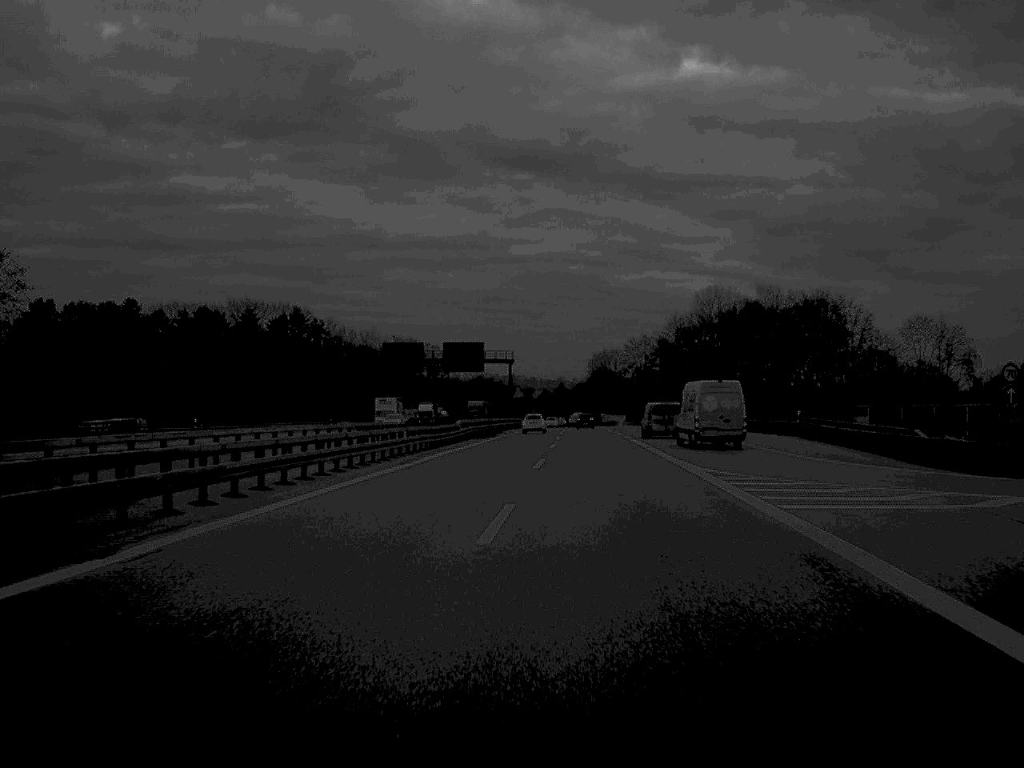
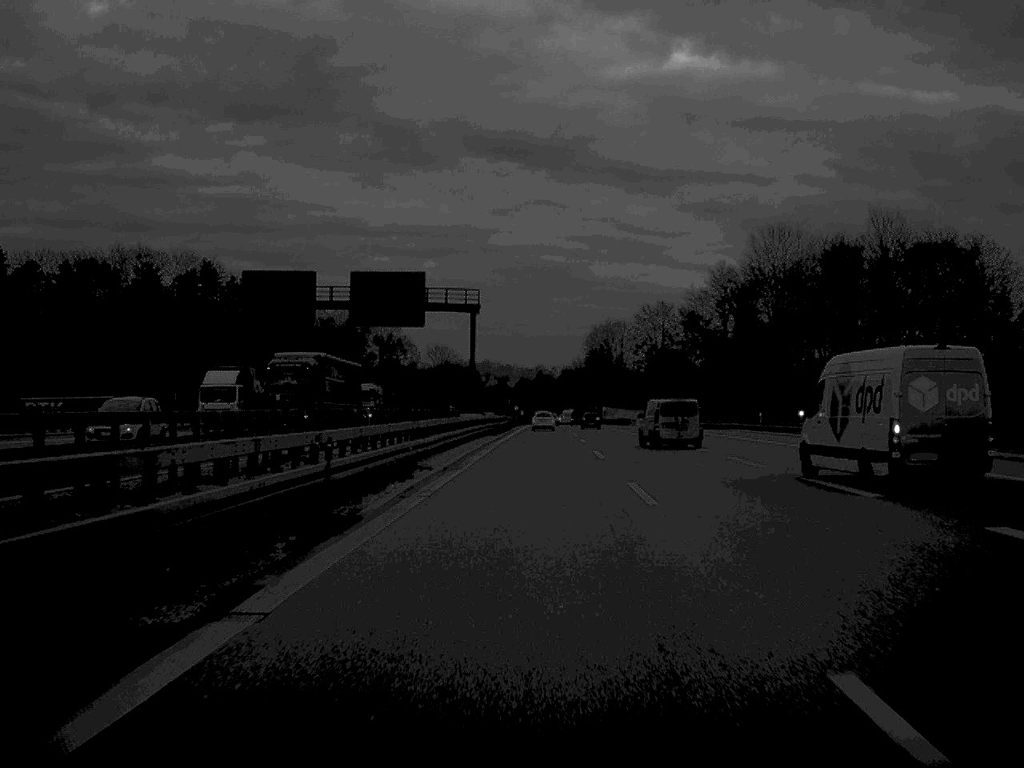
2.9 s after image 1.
(+0.1, +70.1) m; +1°
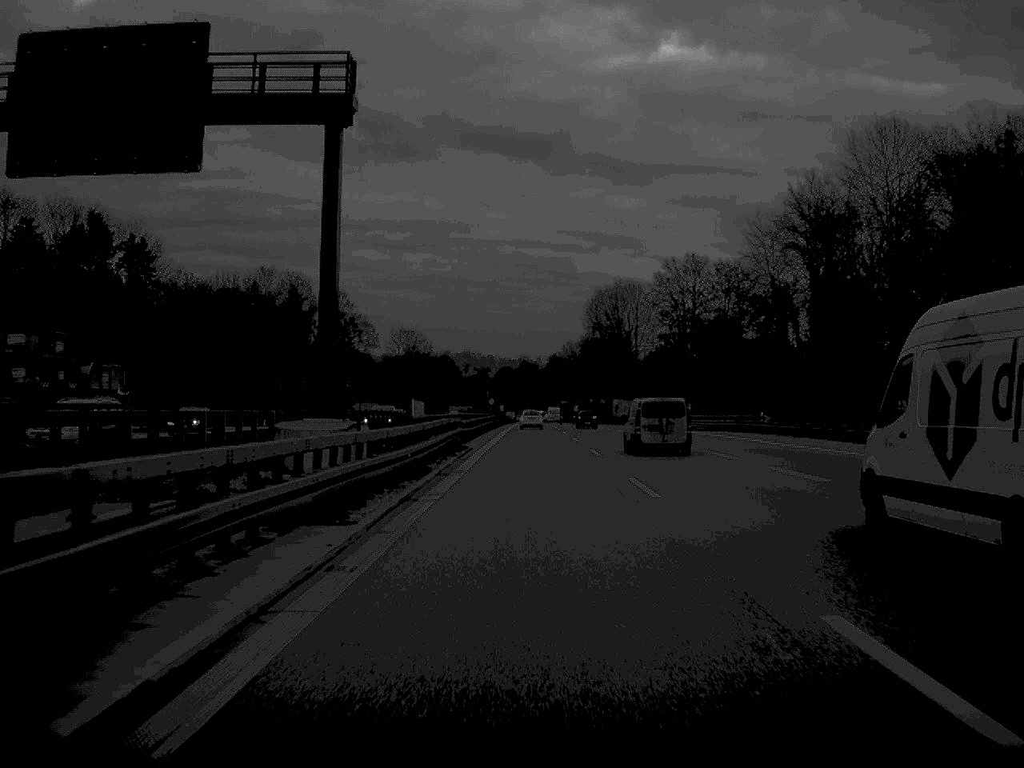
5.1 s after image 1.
(+0.4, +54.4) m; +1°
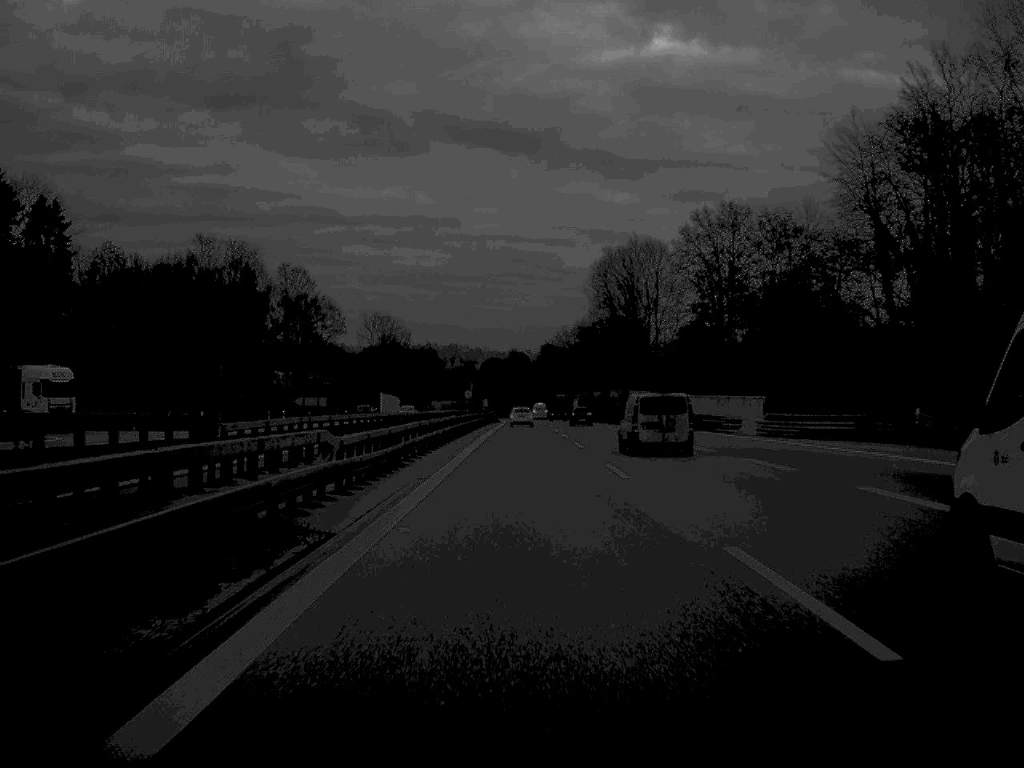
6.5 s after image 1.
(+0.2, +33.8) m; 0°
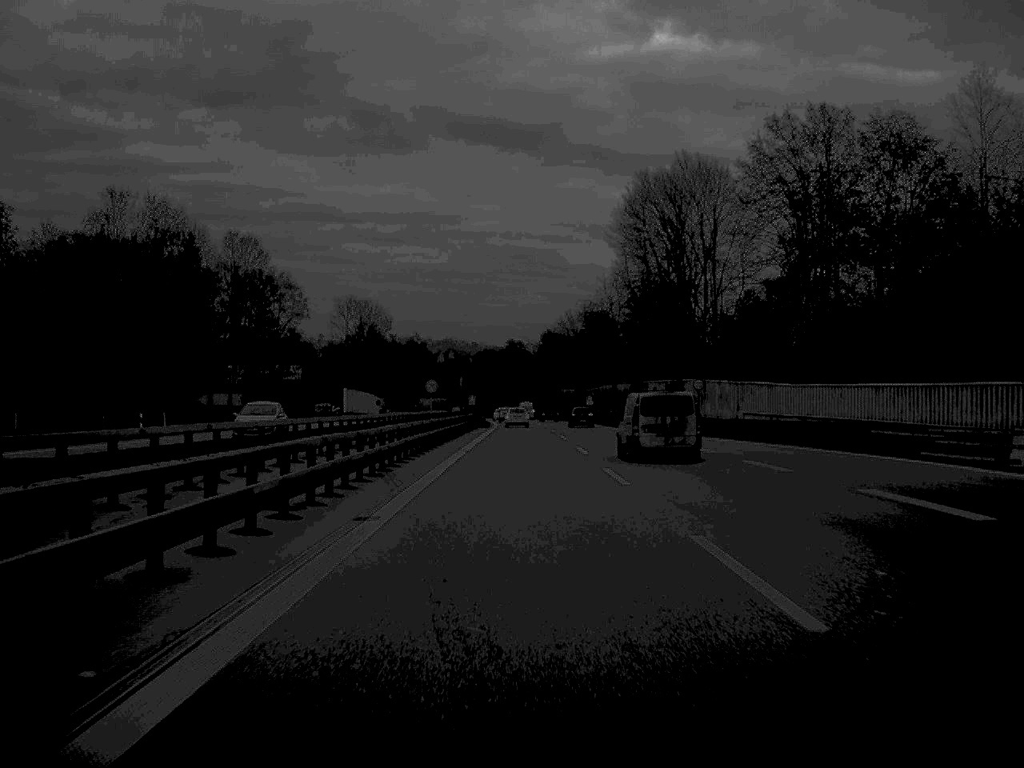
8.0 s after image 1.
(0.0, +36.5) m; 0°
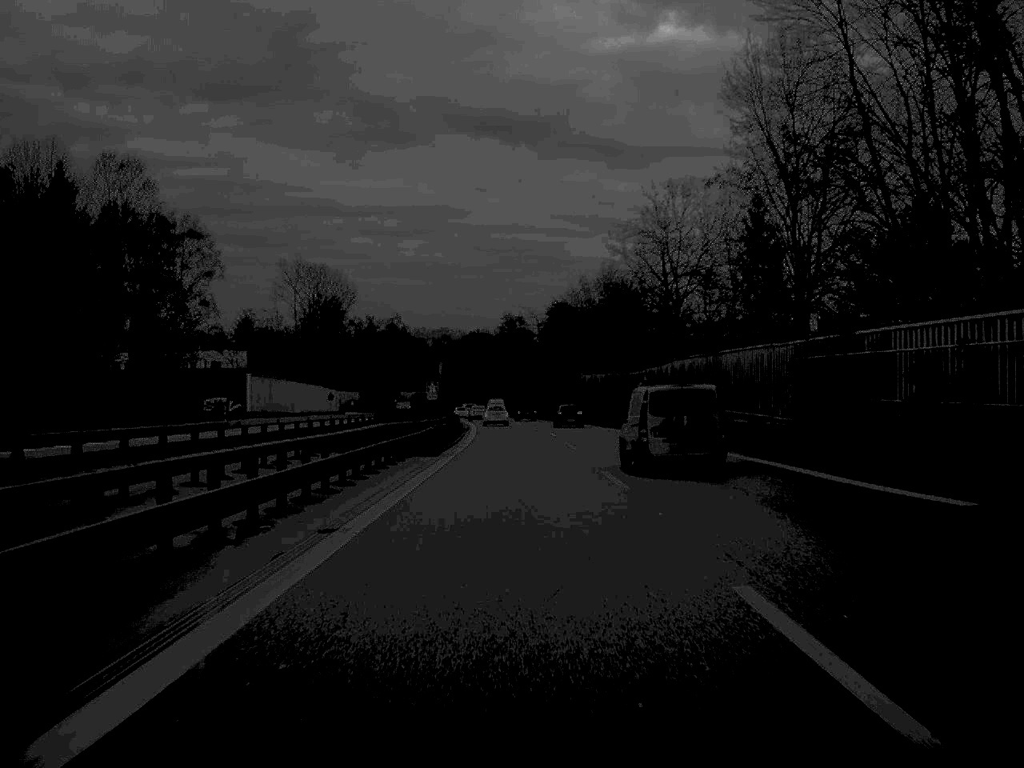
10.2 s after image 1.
(0.0, +52.8) m; 0°
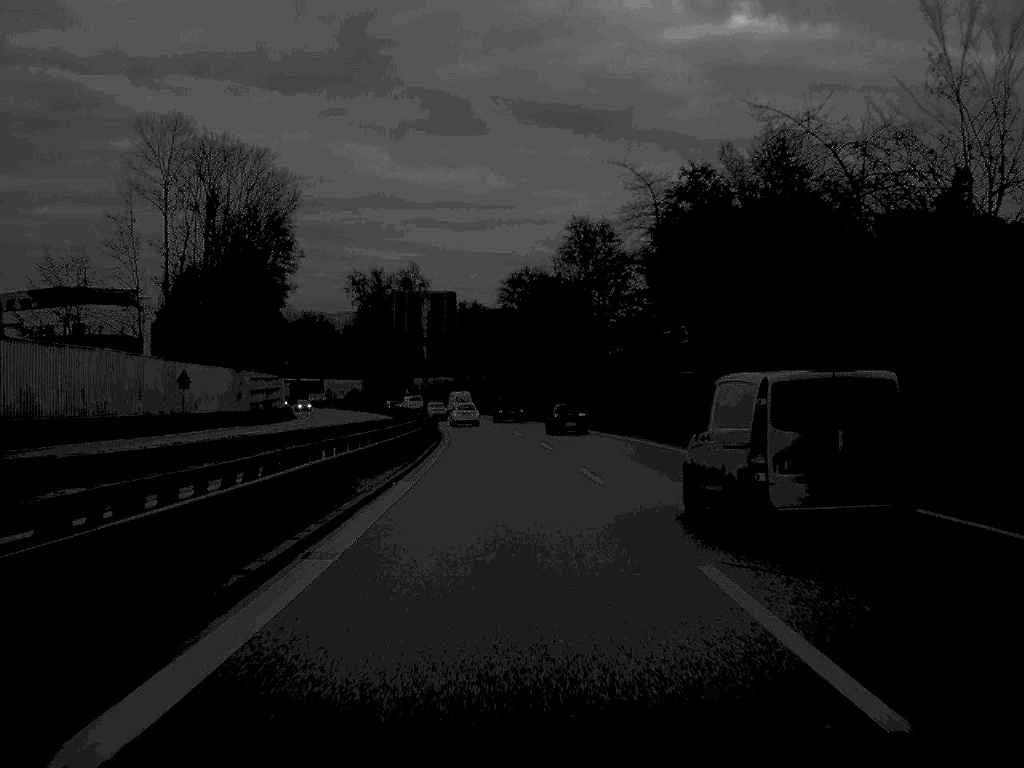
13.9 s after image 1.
(-1.7, +88.2) m; -3°
